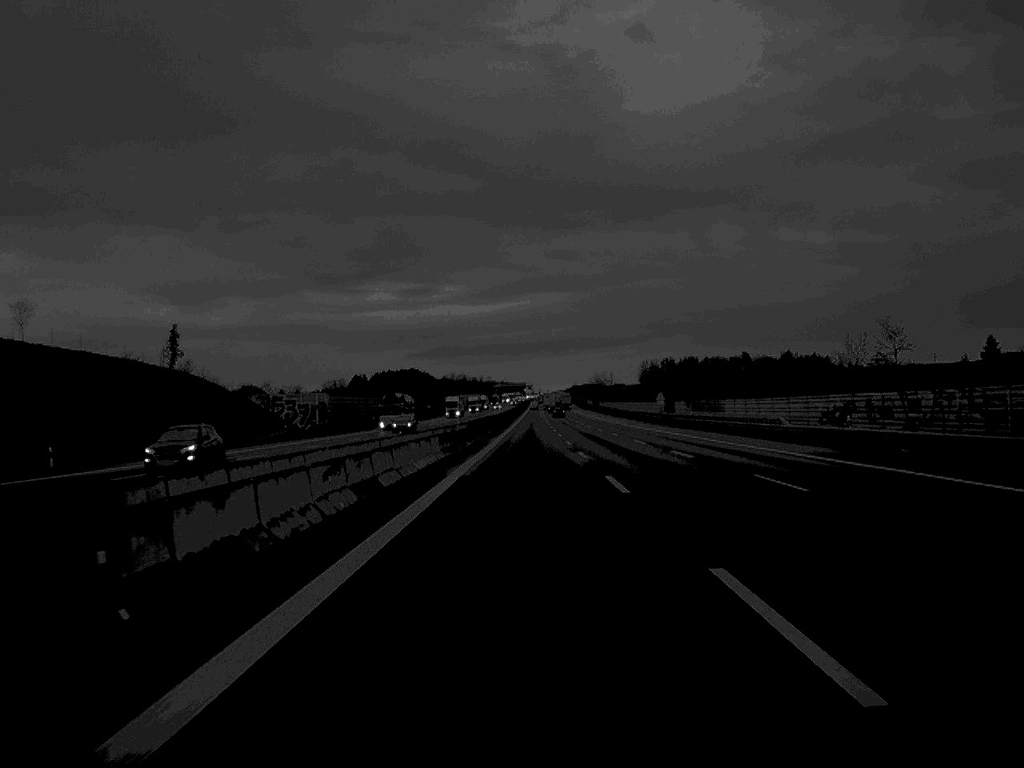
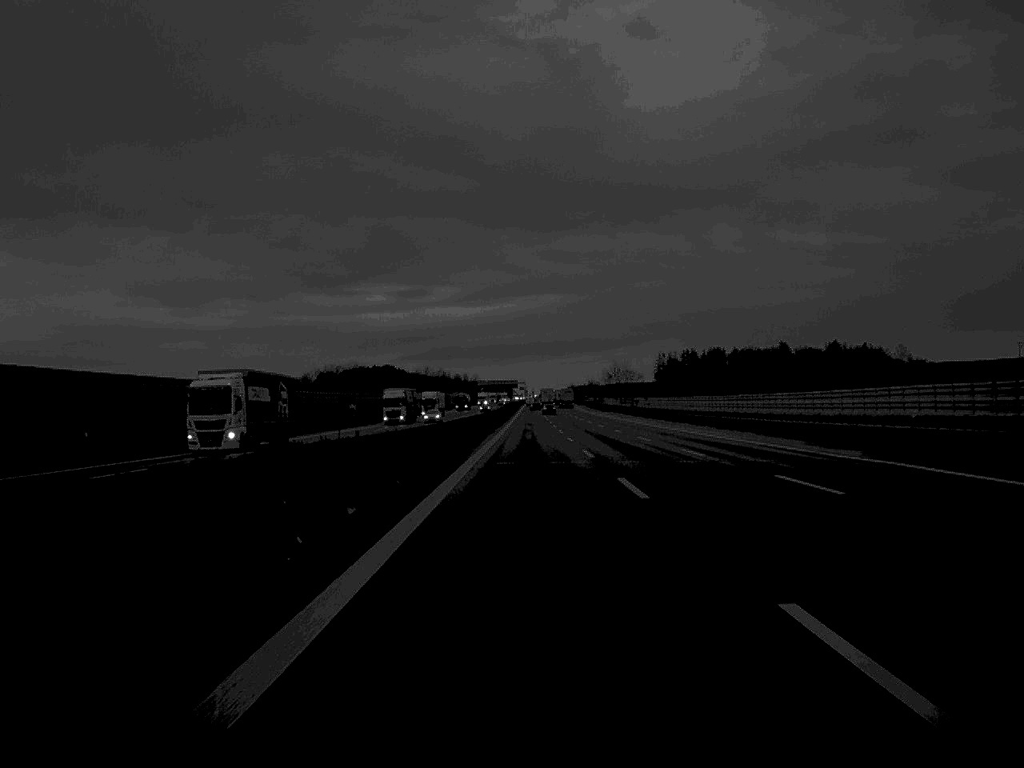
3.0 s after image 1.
(+0.2, +110.4) m; 0°
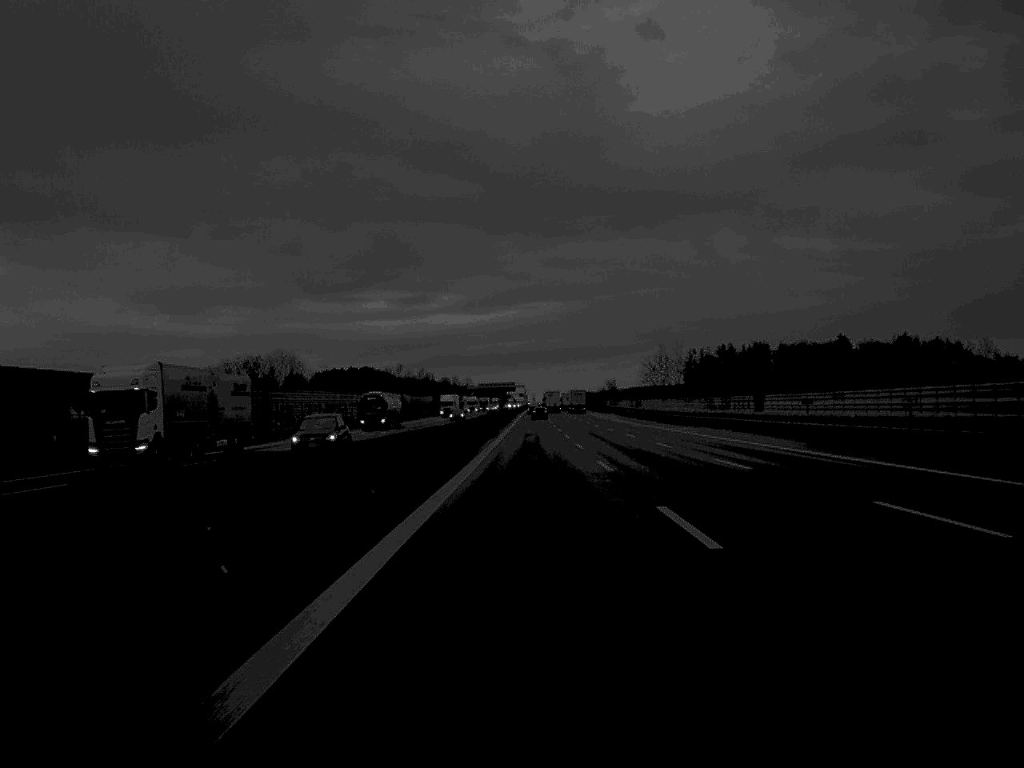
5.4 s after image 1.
(+0.1, +98.0) m; 0°
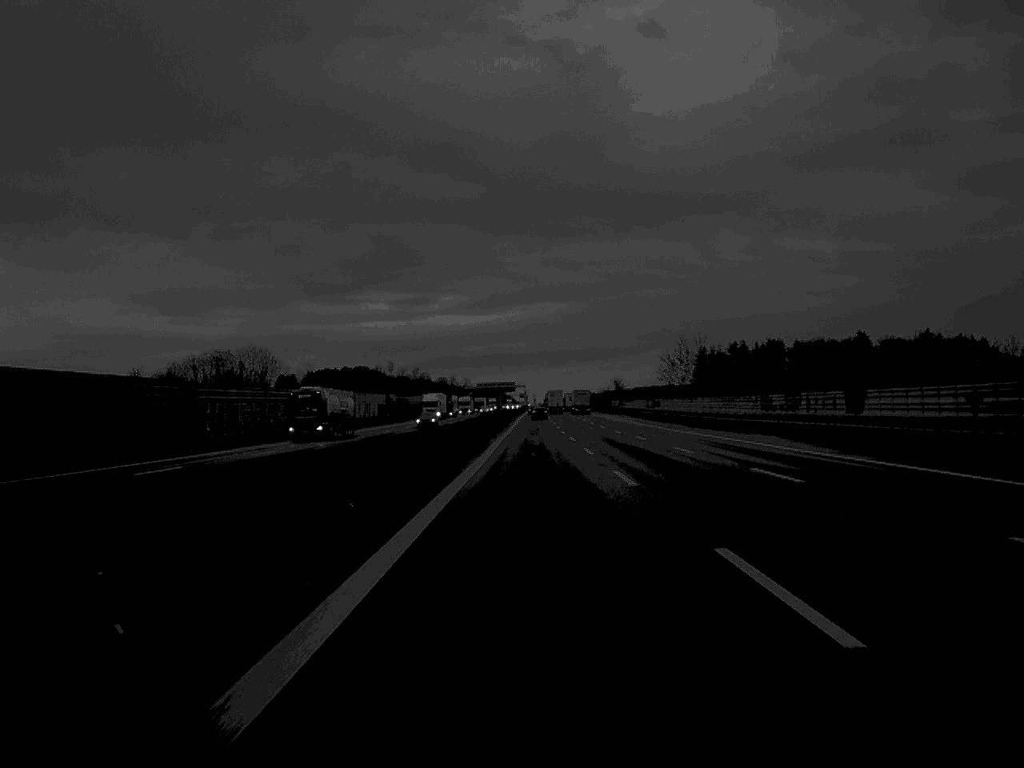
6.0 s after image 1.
(0.0, +23.9) m; 0°
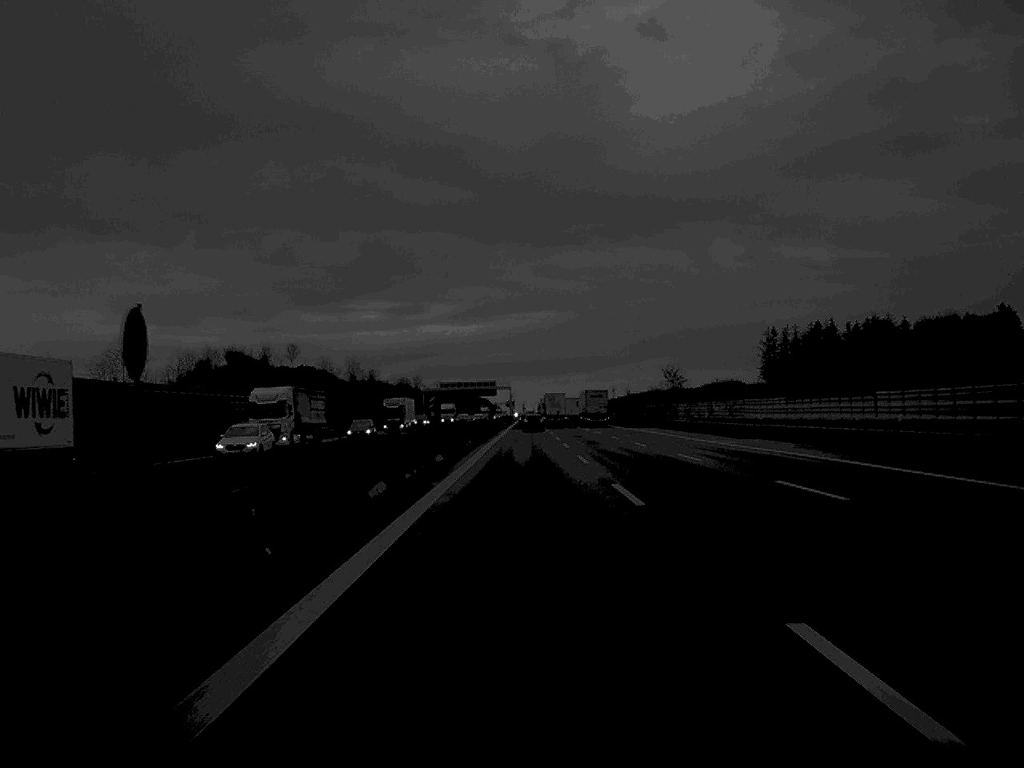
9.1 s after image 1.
(+0.7, +130.8) m; 0°
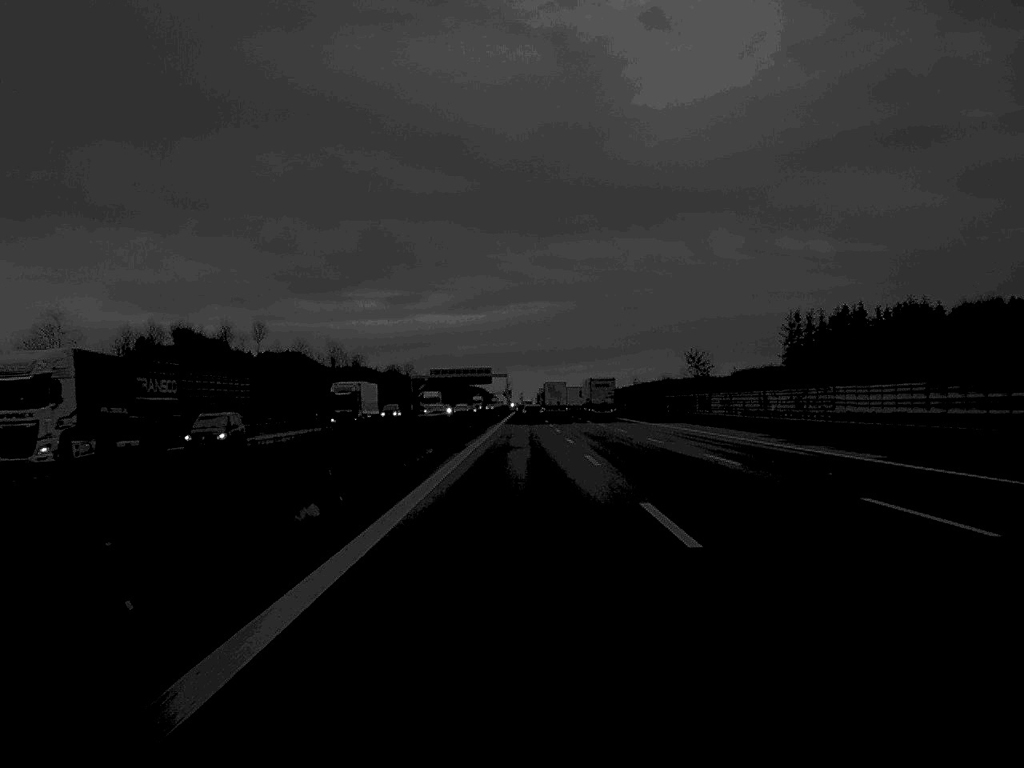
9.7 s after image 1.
(0.0, +25.3) m; 0°
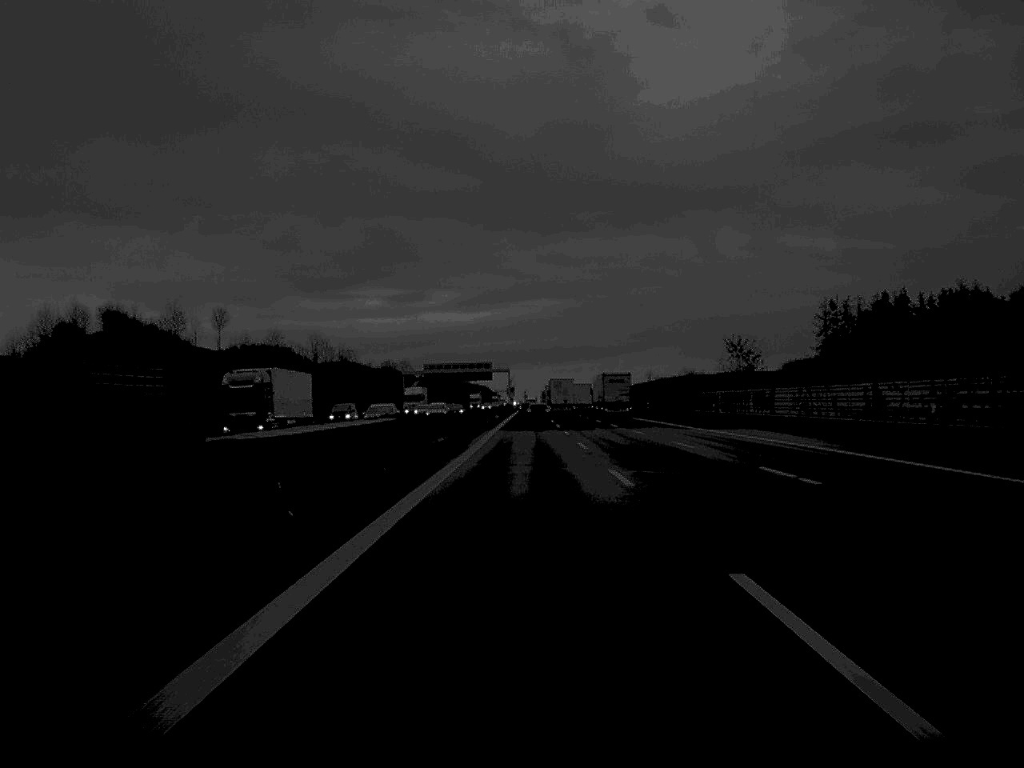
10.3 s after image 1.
(0.0, +26.2) m; 0°
